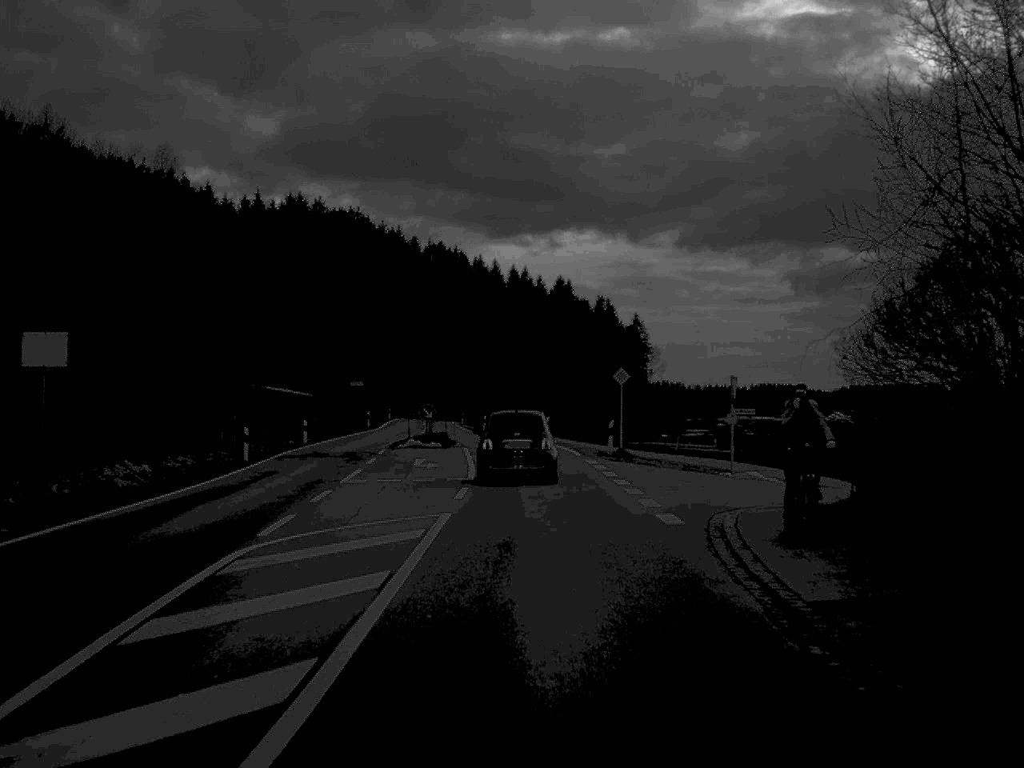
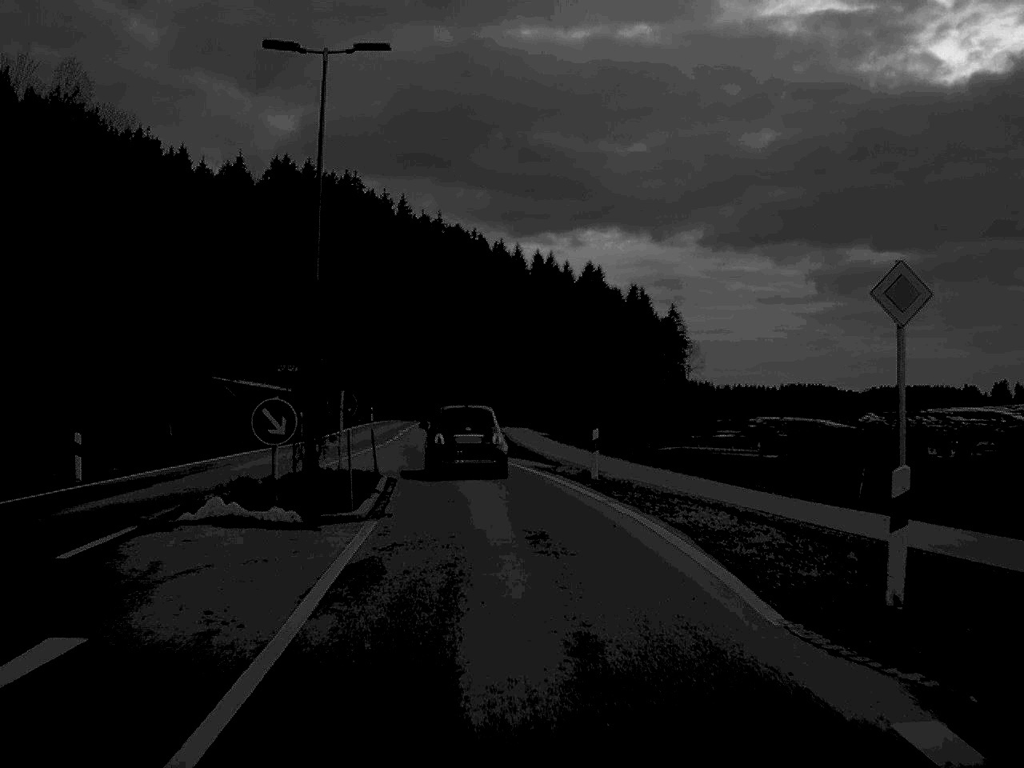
(+0.1, +29.9) m; -1°
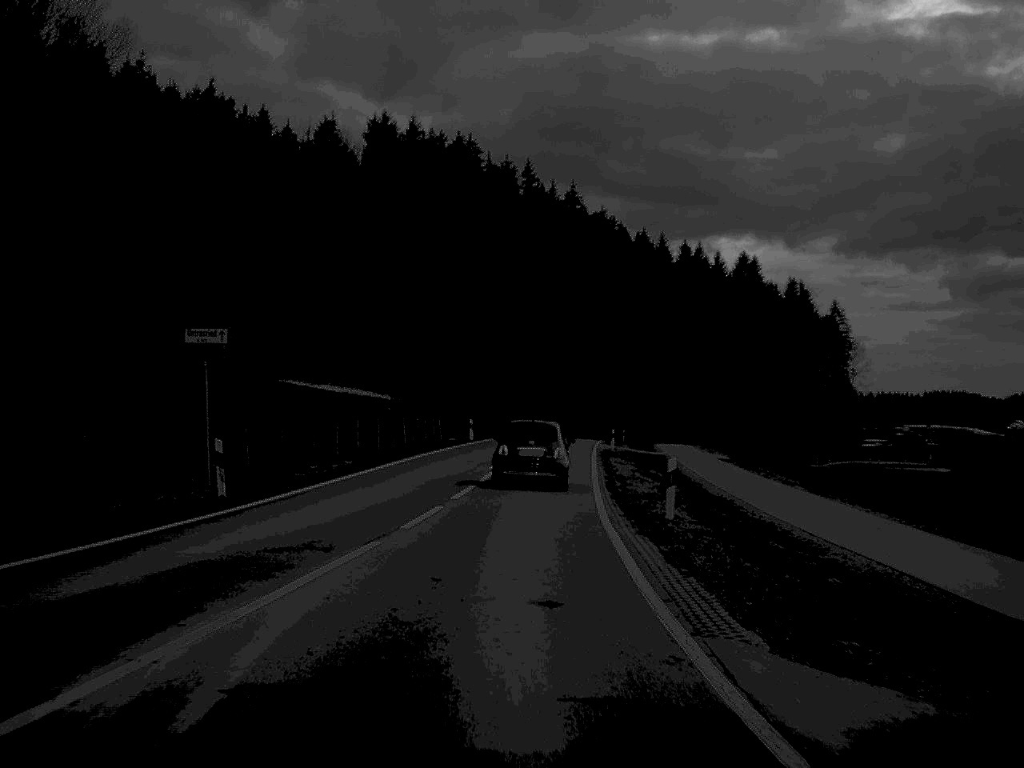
(-1.6, +31.0) m; -6°
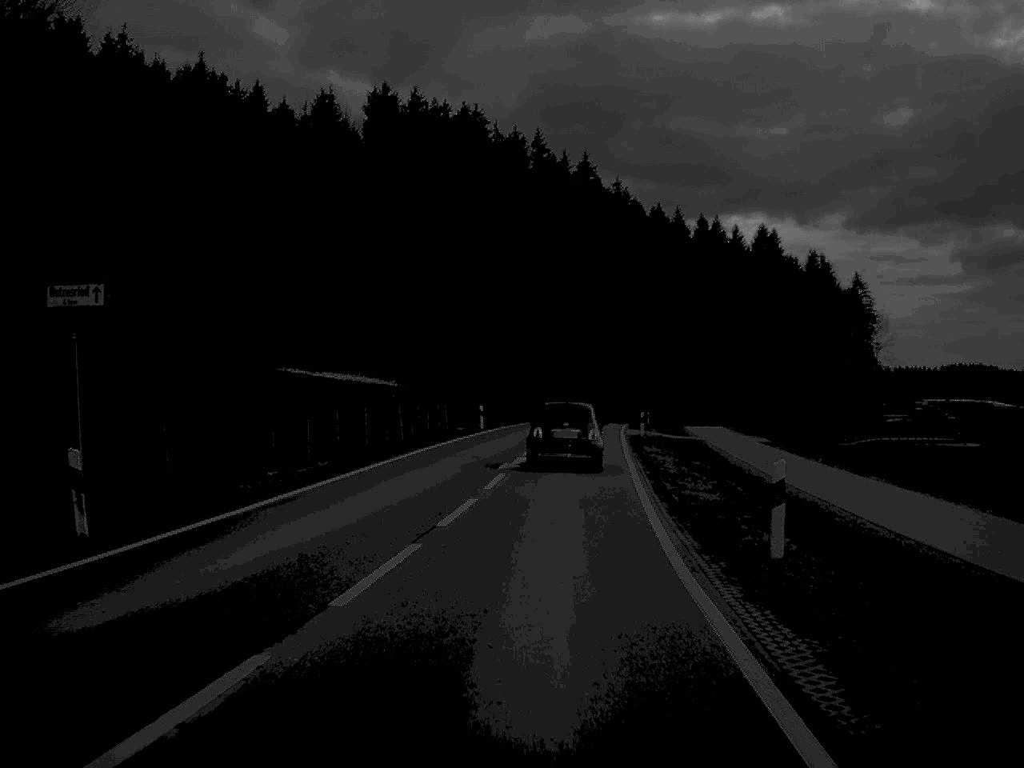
(-0.1, +7.6) m; -1°
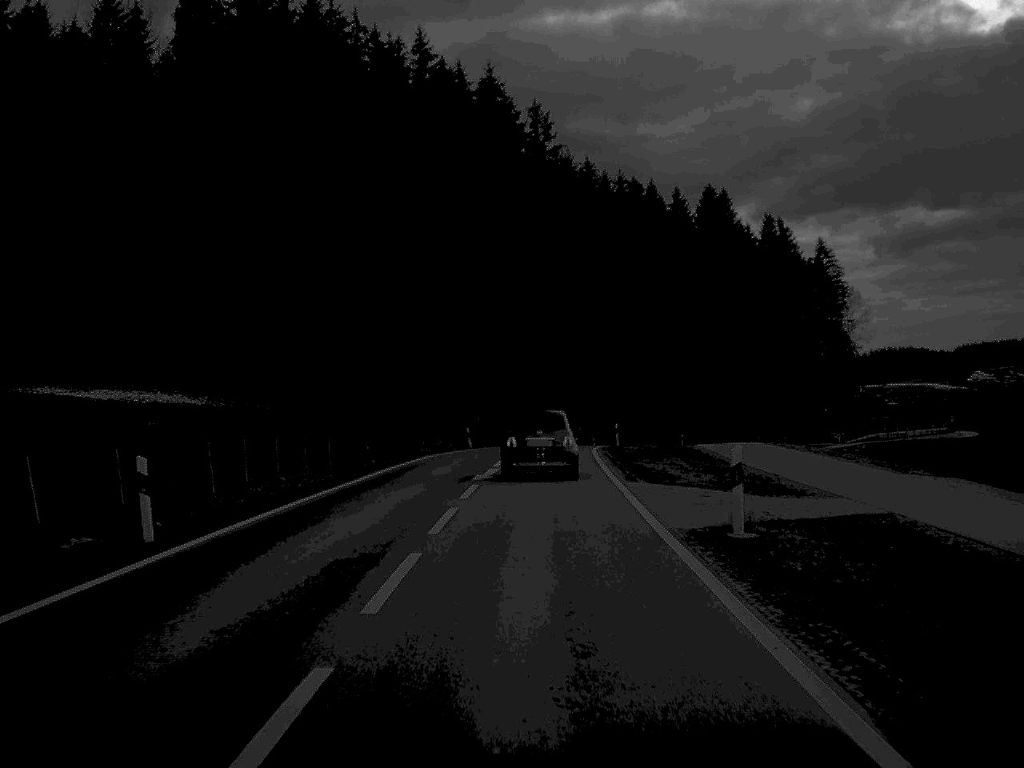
(+1.7, +41.7) m; +4°
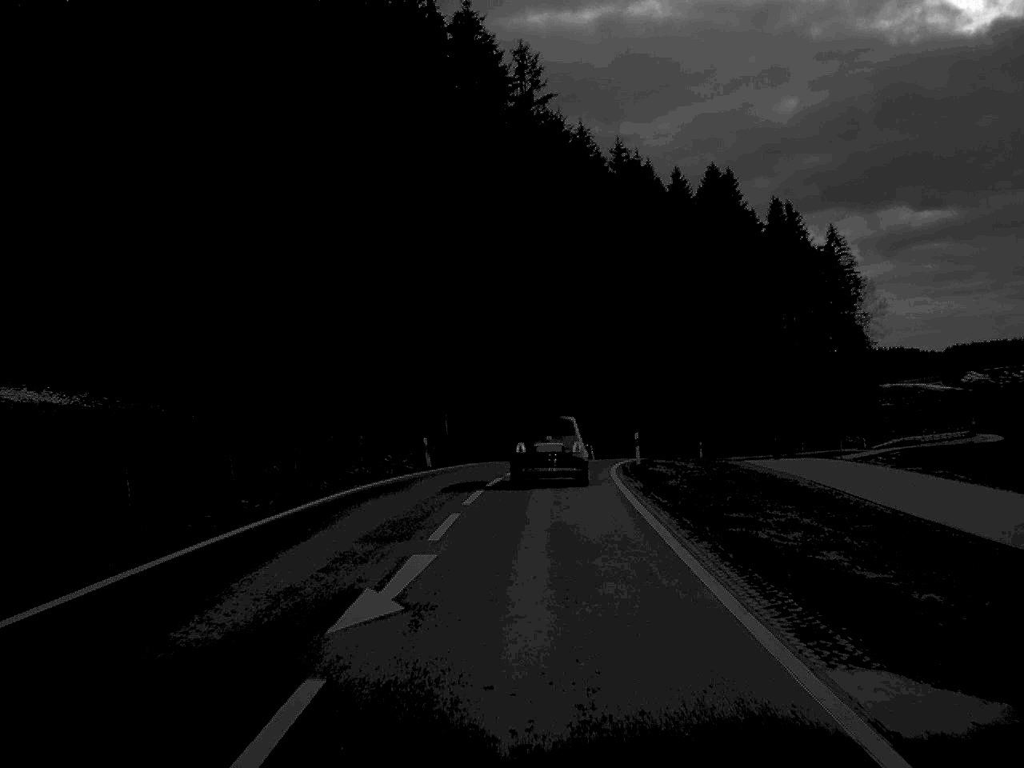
(+0.1, +18.1) m; +1°
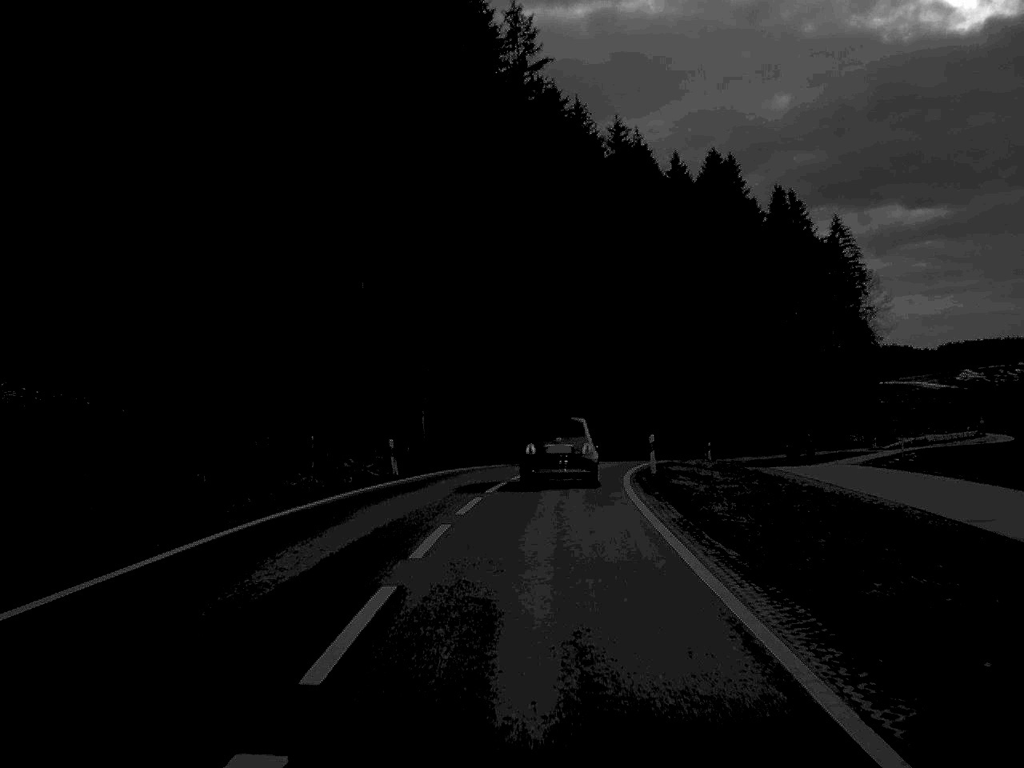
(0.0, +8.1) m; 0°
